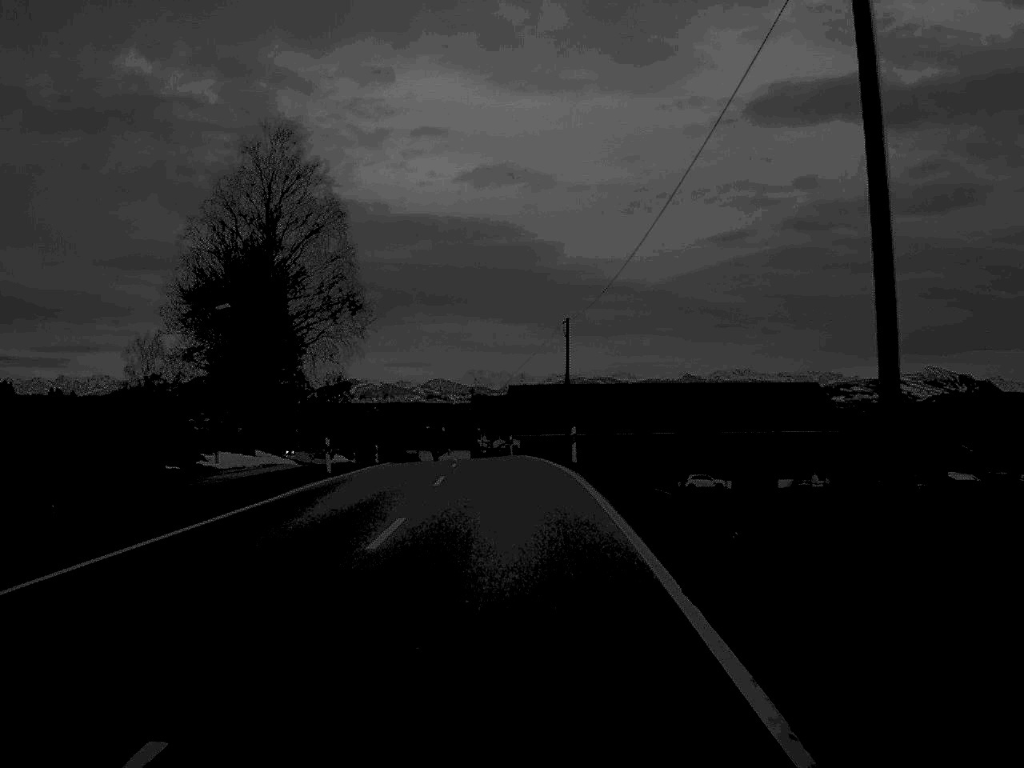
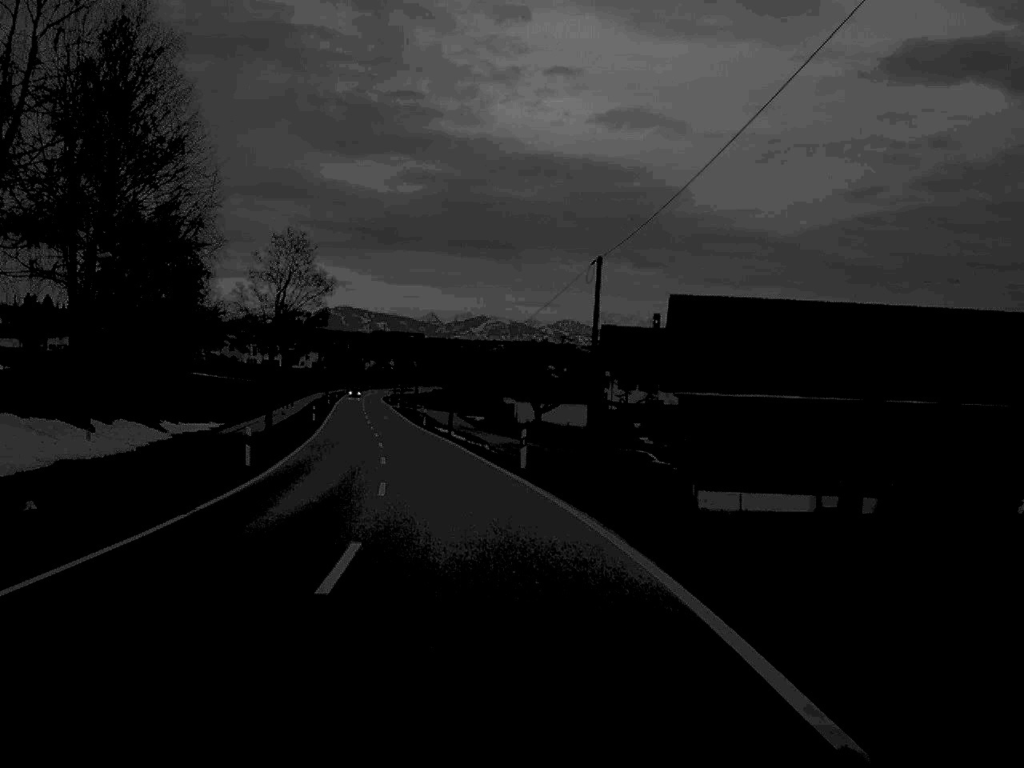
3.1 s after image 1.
(-2.3, +63.0) m; -6°
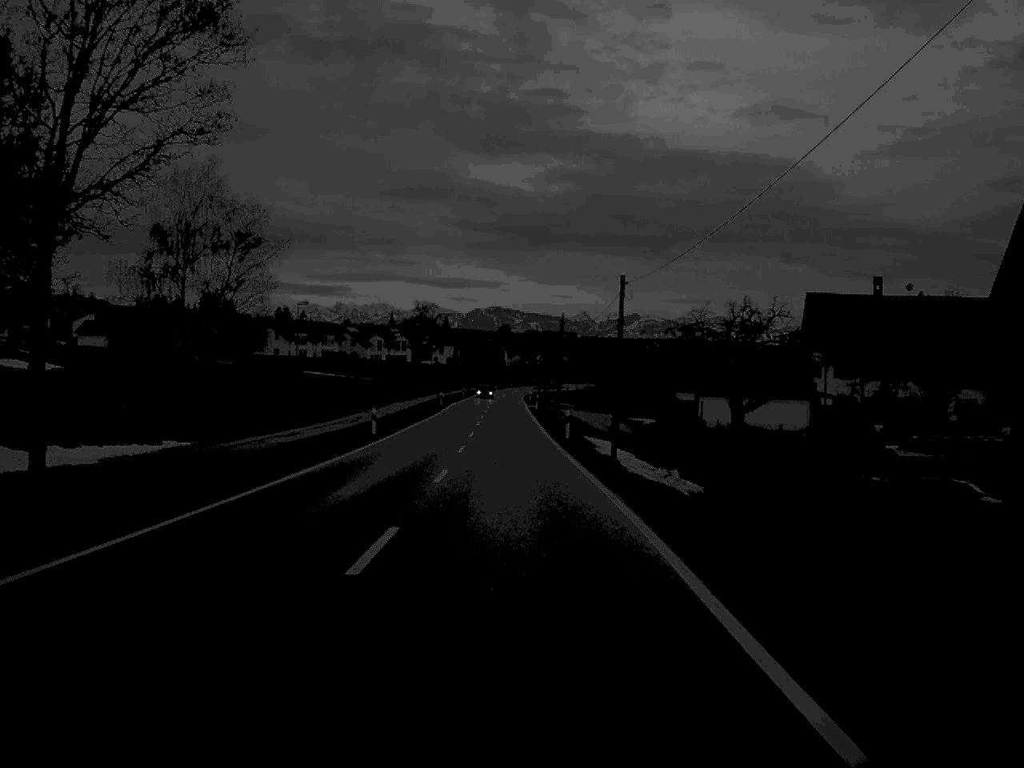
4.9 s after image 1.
(-2.2, +35.3) m; -7°
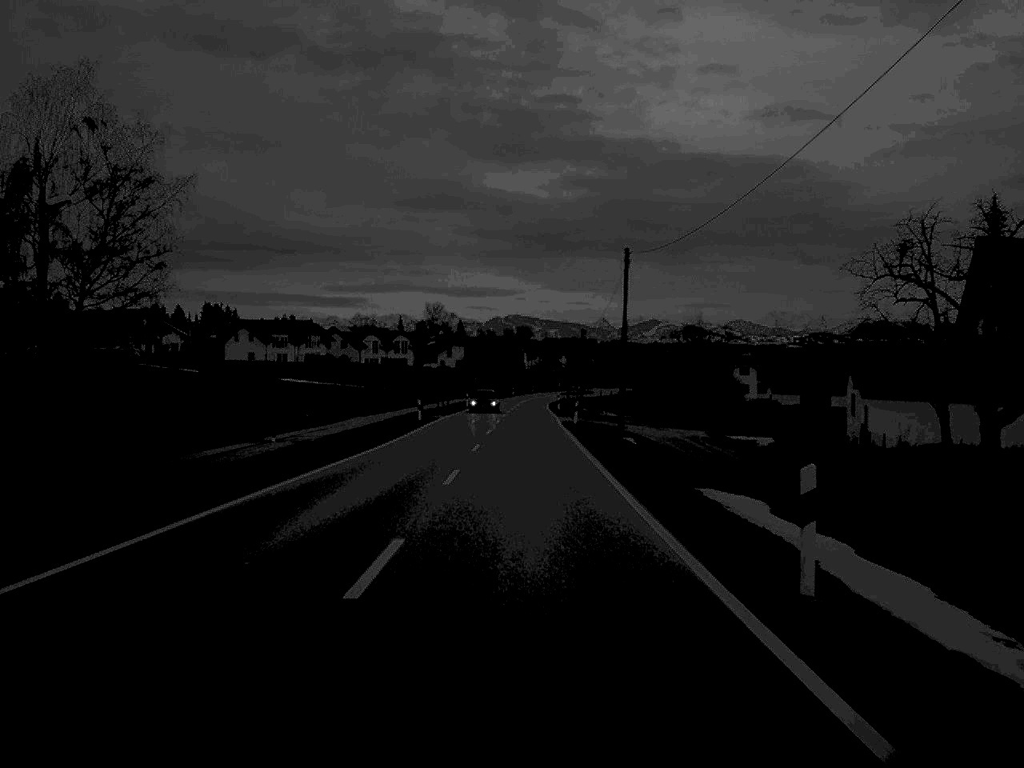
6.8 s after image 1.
(-0.4, +37.2) m; -1°
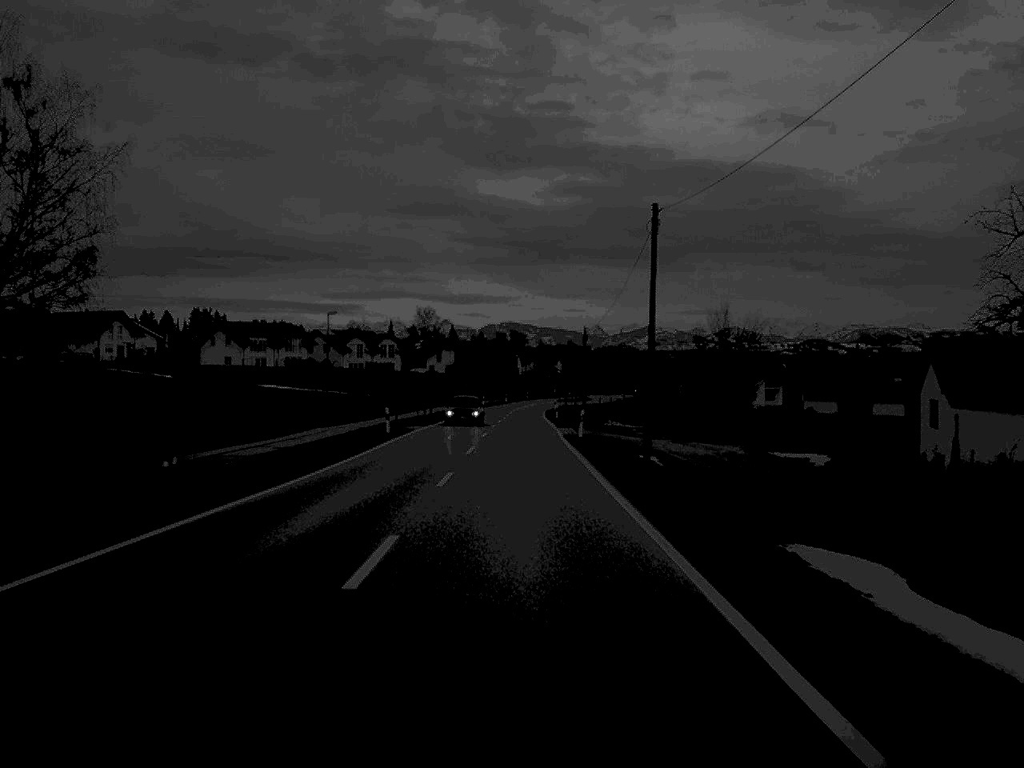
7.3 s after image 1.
(0.0, +11.4) m; 0°
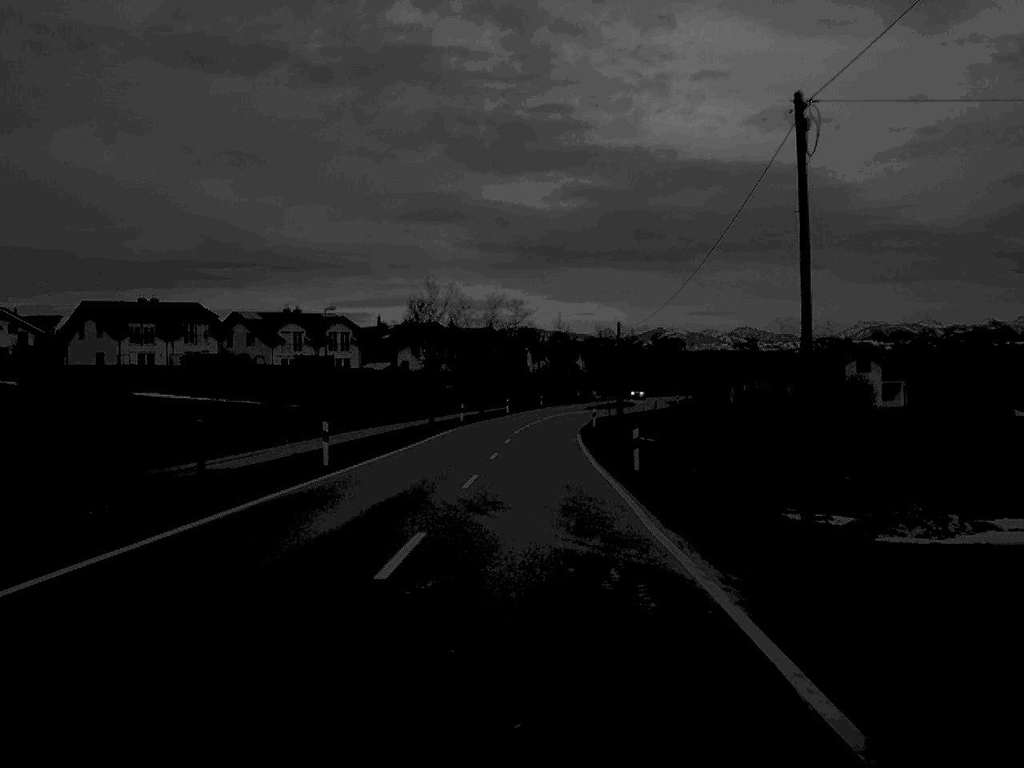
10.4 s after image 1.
(-0.1, +58.8) m; 0°
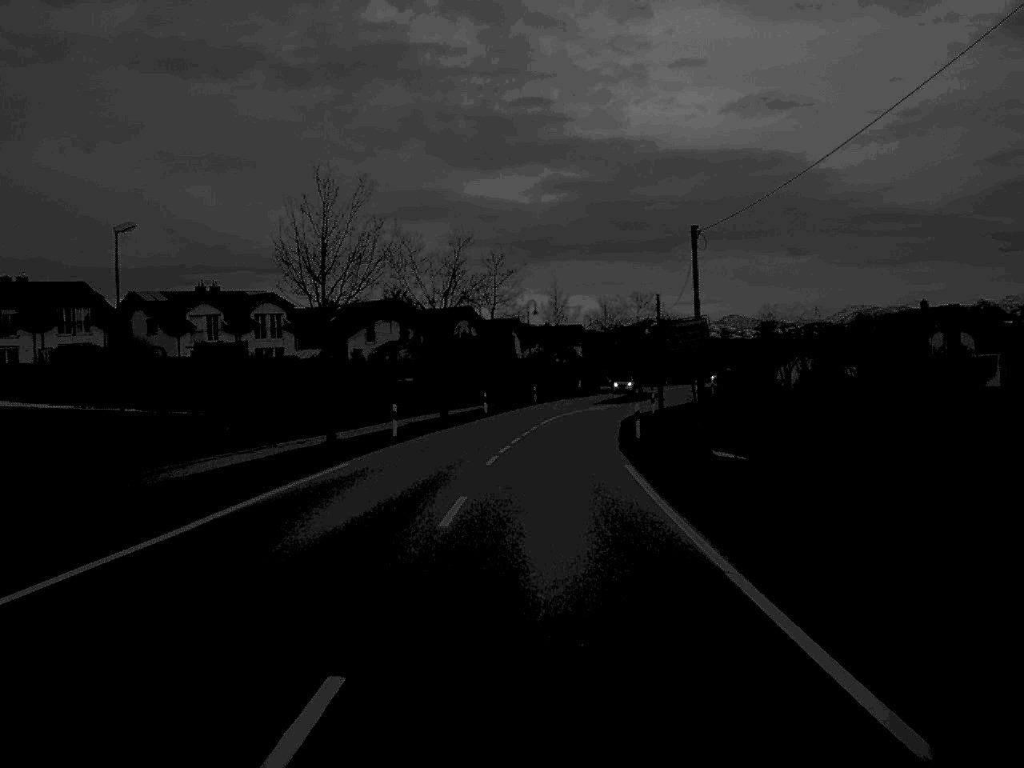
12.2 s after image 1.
(+0.1, +31.5) m; +1°
